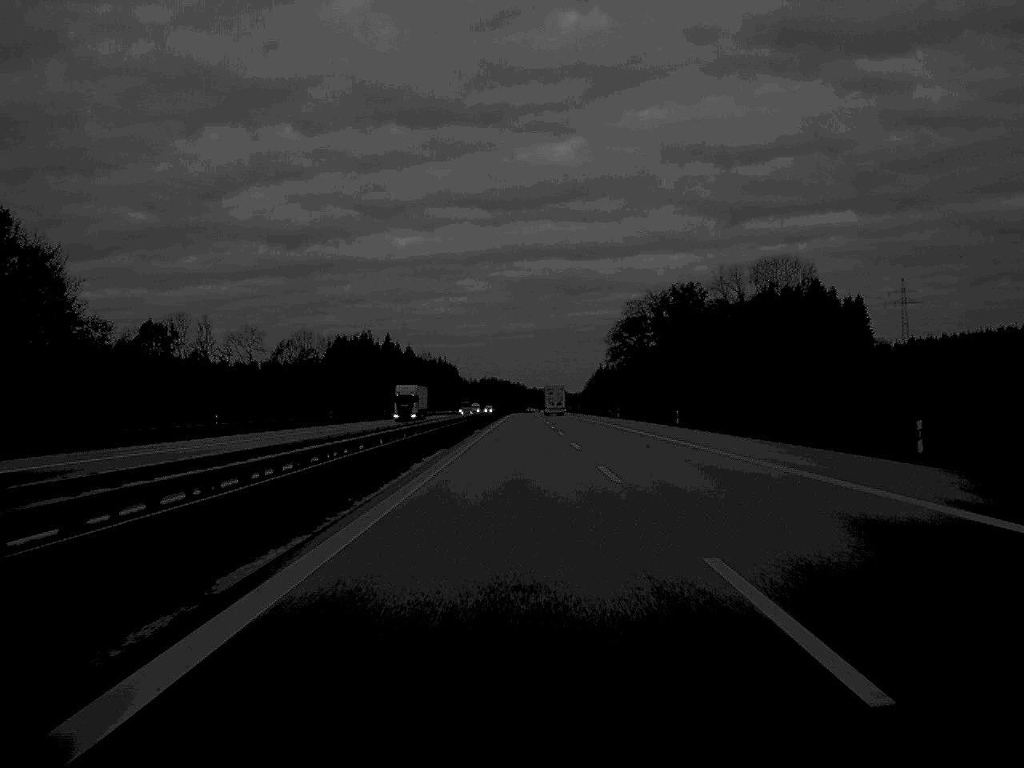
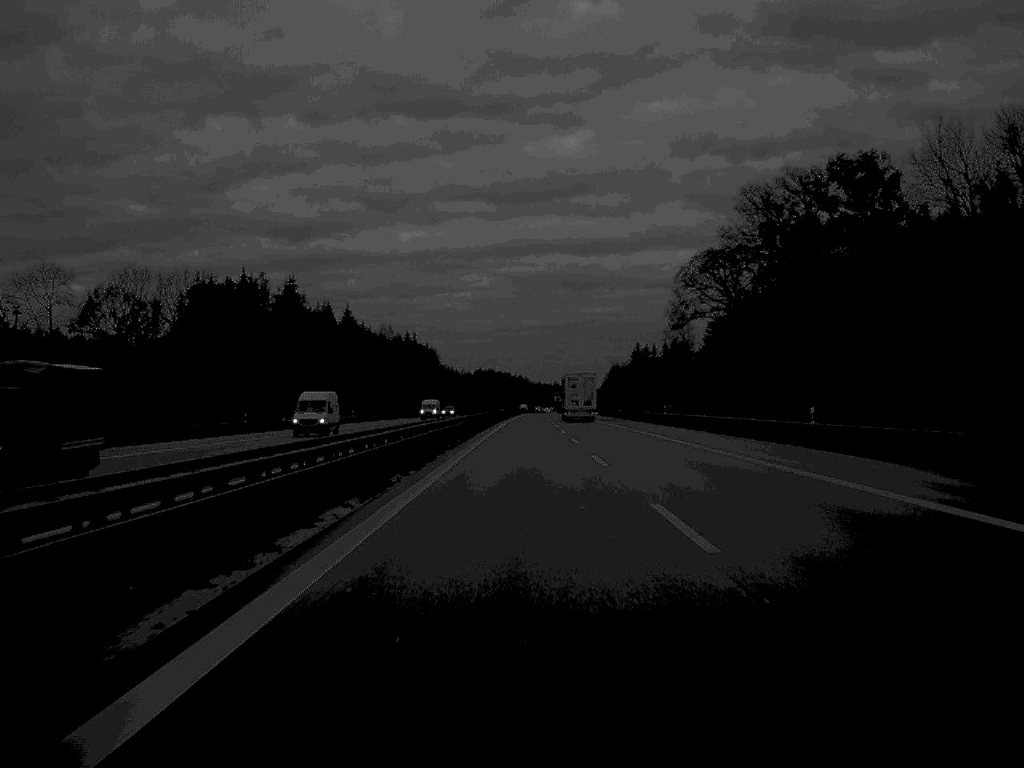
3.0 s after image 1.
(-0.4, +137.9) m; 0°
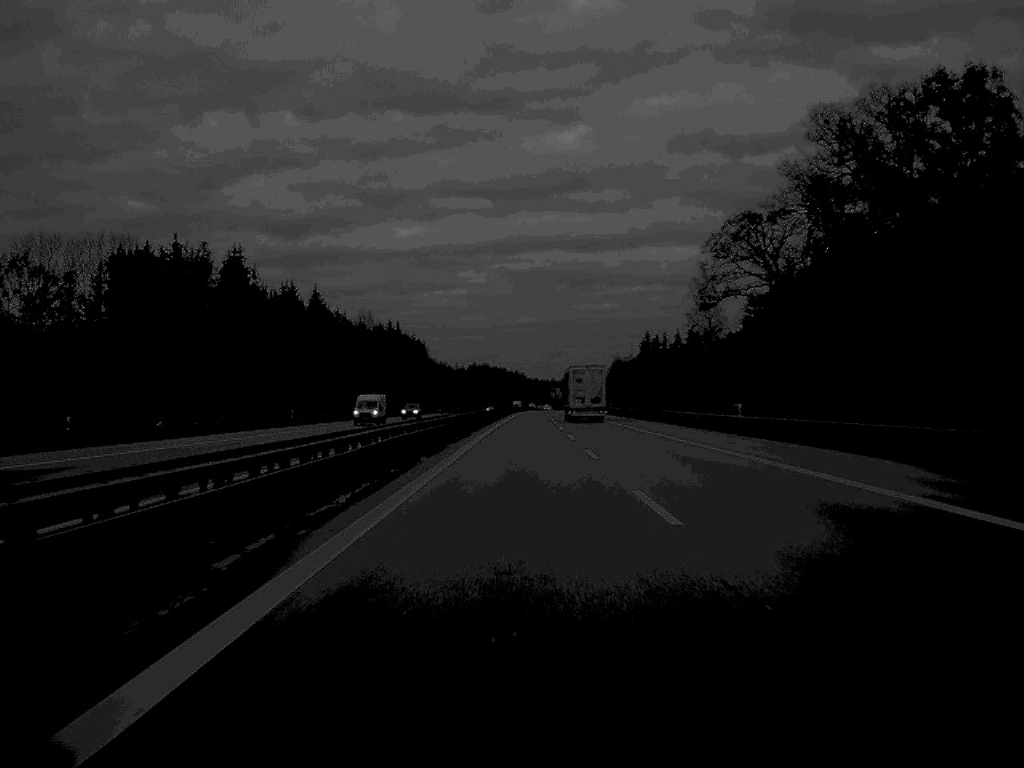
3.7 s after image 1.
(0.0, +32.2) m; 0°
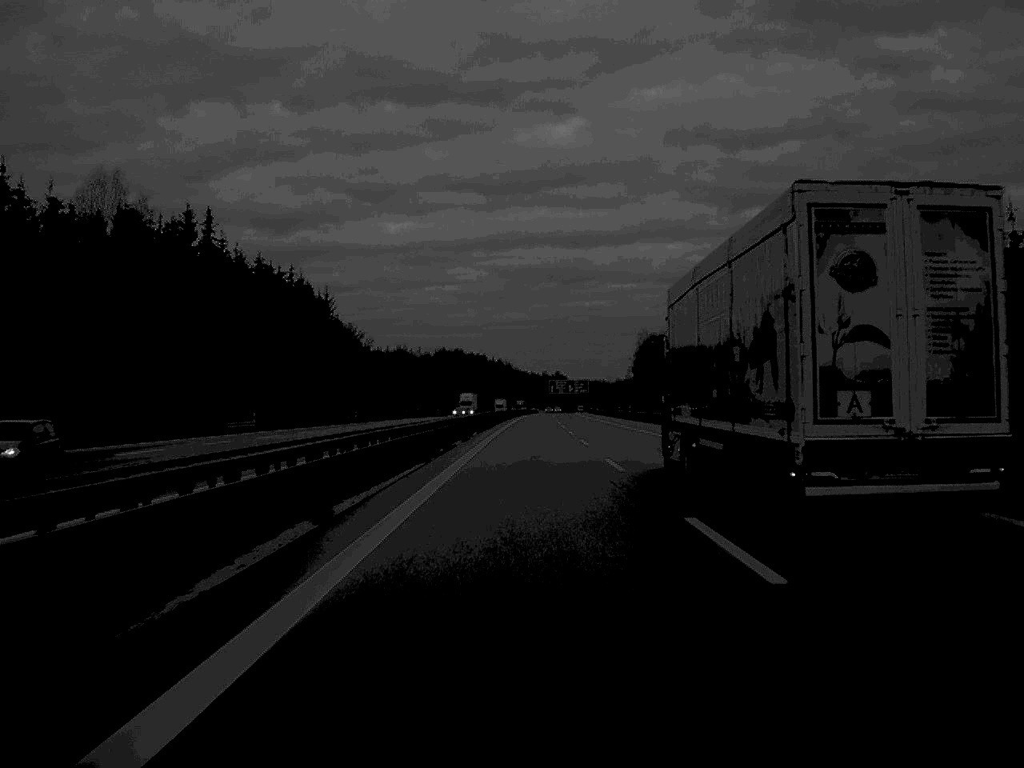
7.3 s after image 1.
(+0.5, +166.5) m; +1°
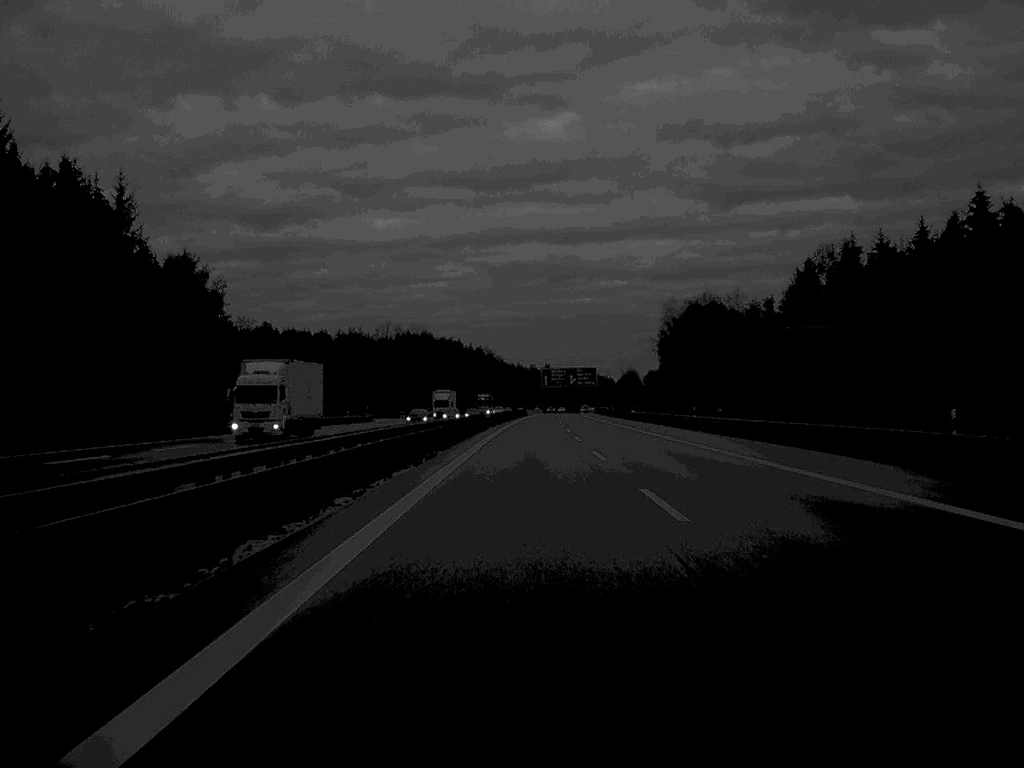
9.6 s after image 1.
(+0.6, +102.7) m; +1°
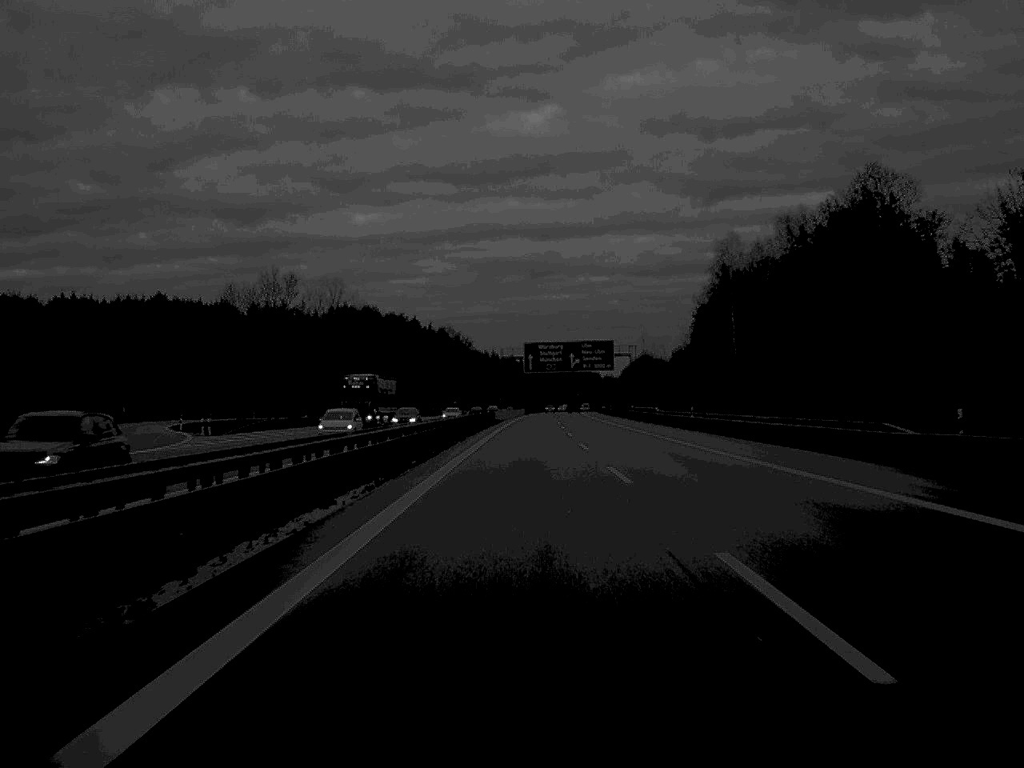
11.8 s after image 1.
(+0.8, +99.7) m; +1°
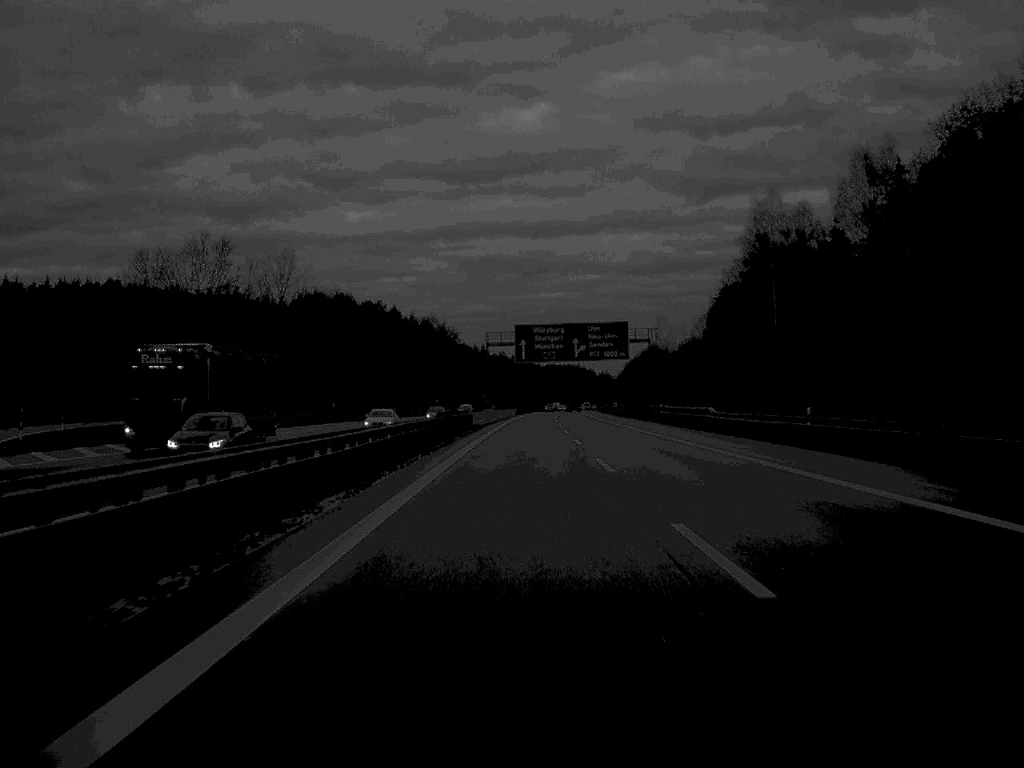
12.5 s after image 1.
(+0.1, +31.7) m; 0°
